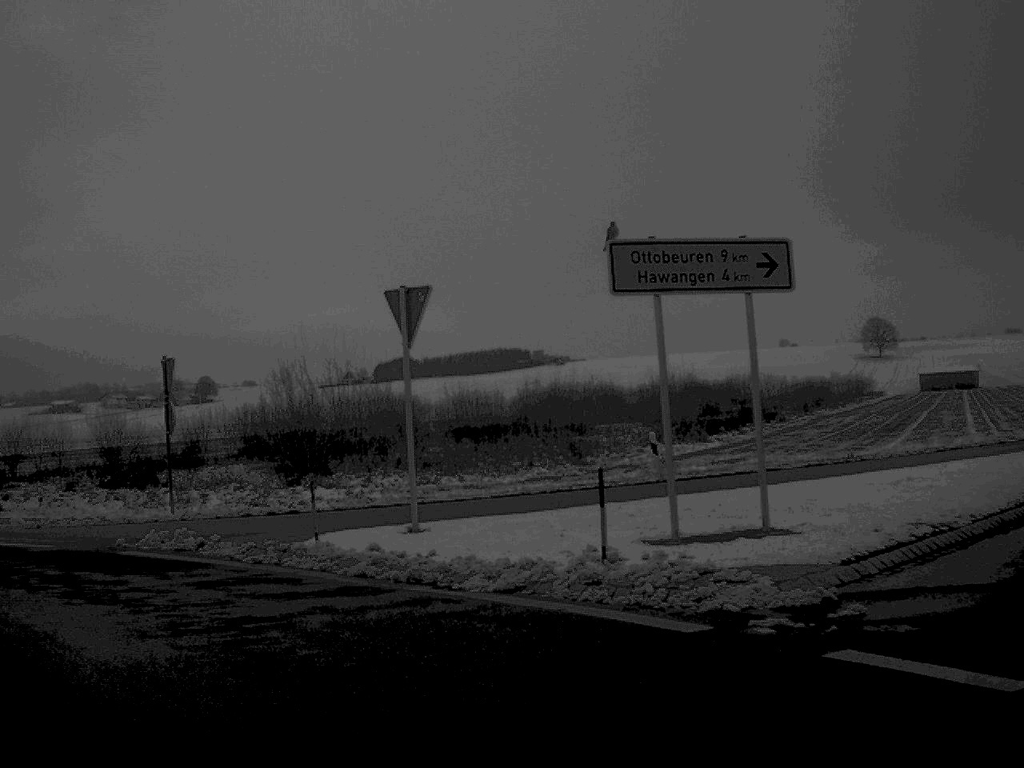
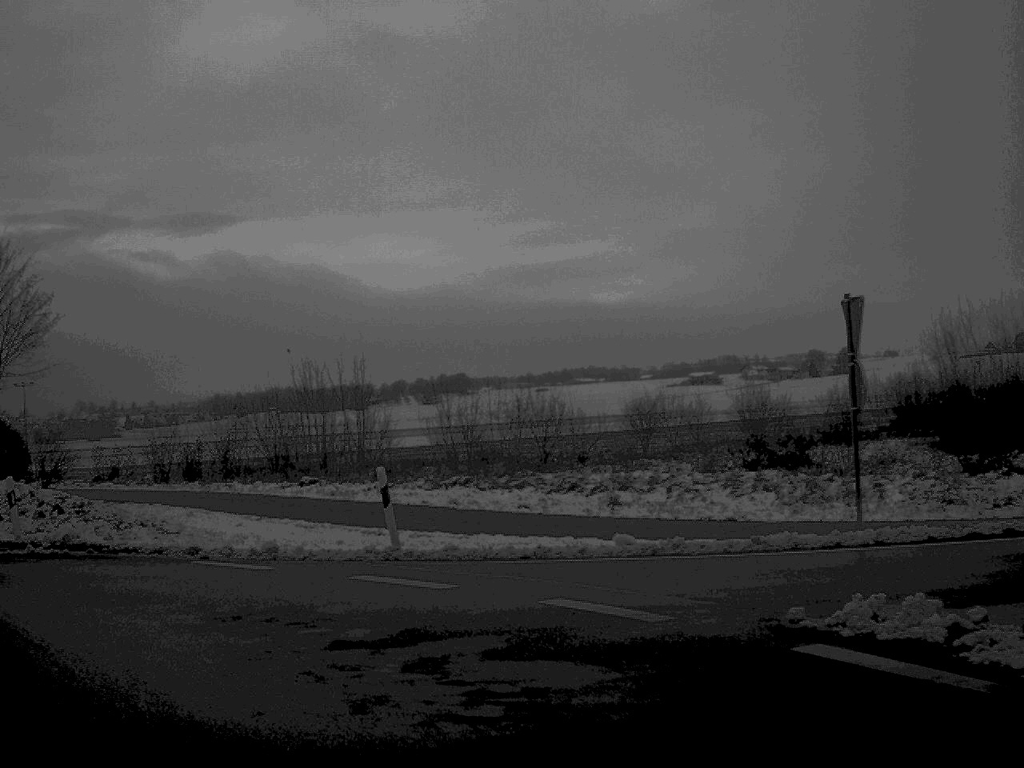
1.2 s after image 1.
(-1.9, +7.5) m; -29°
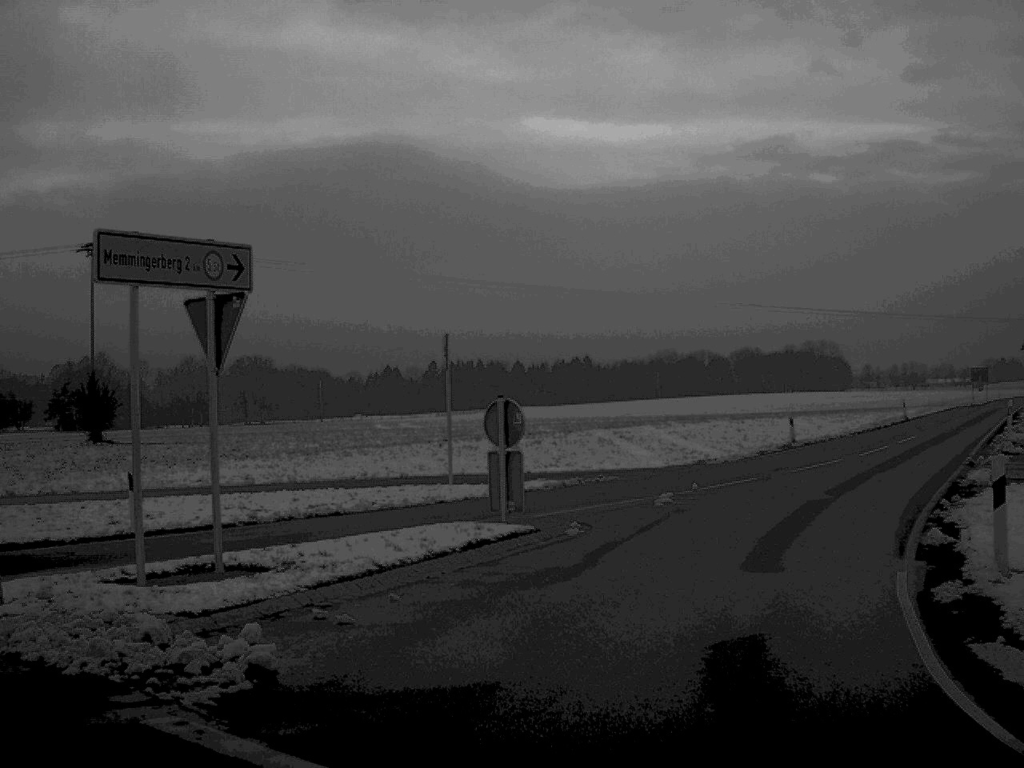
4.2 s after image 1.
(-12.6, +16.9) m; -55°
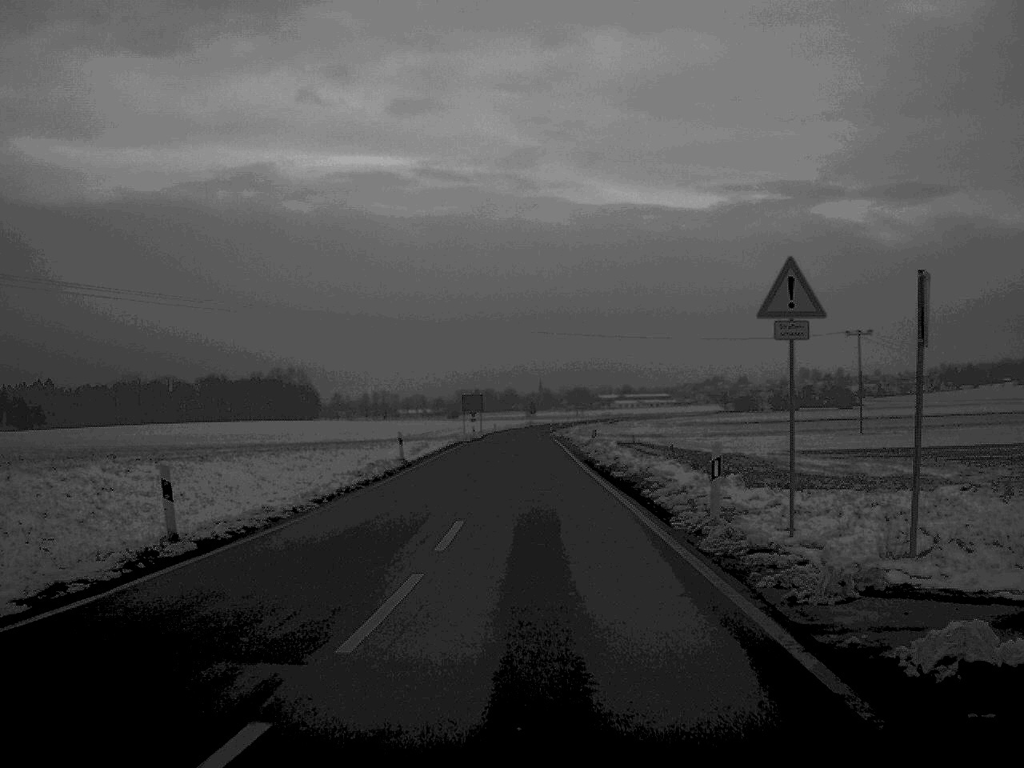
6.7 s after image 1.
(+5.3, +22.8) m; +24°
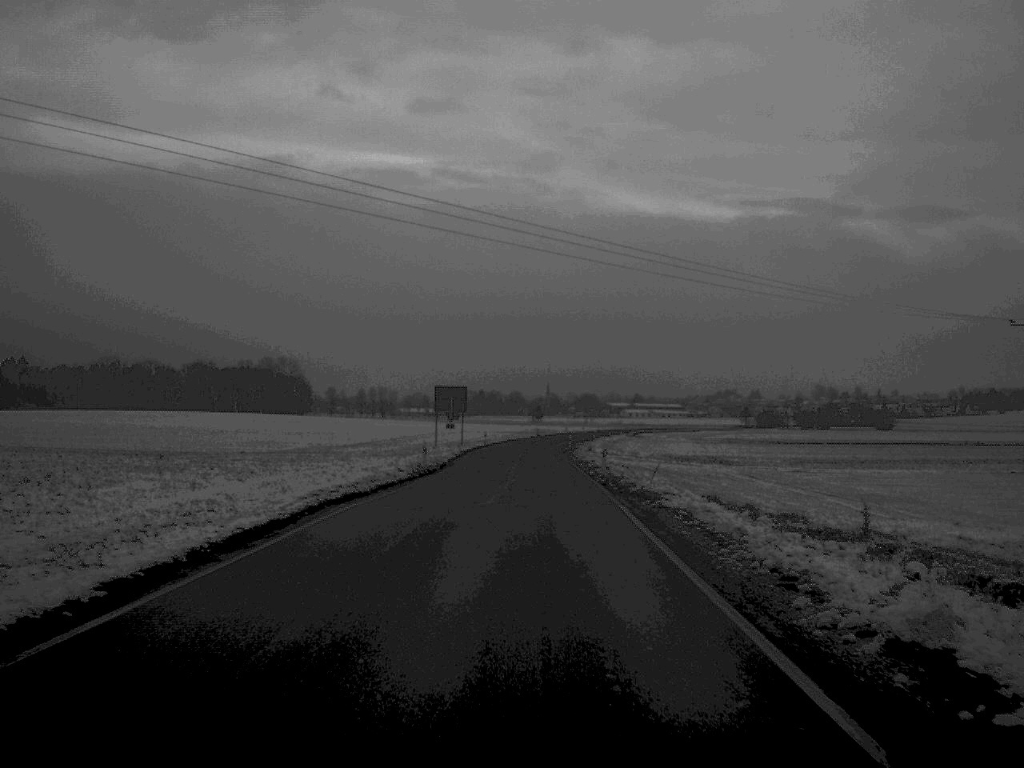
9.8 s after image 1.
(-0.1, +48.3) m; 0°
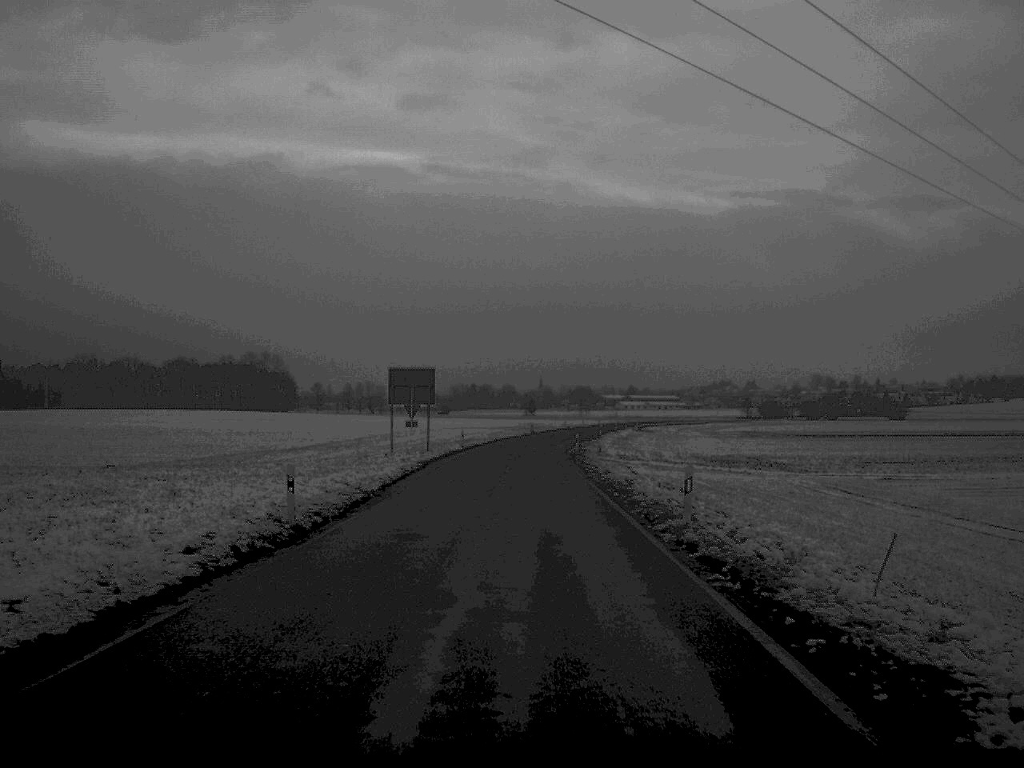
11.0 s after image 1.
(+0.1, +24.5) m; 0°
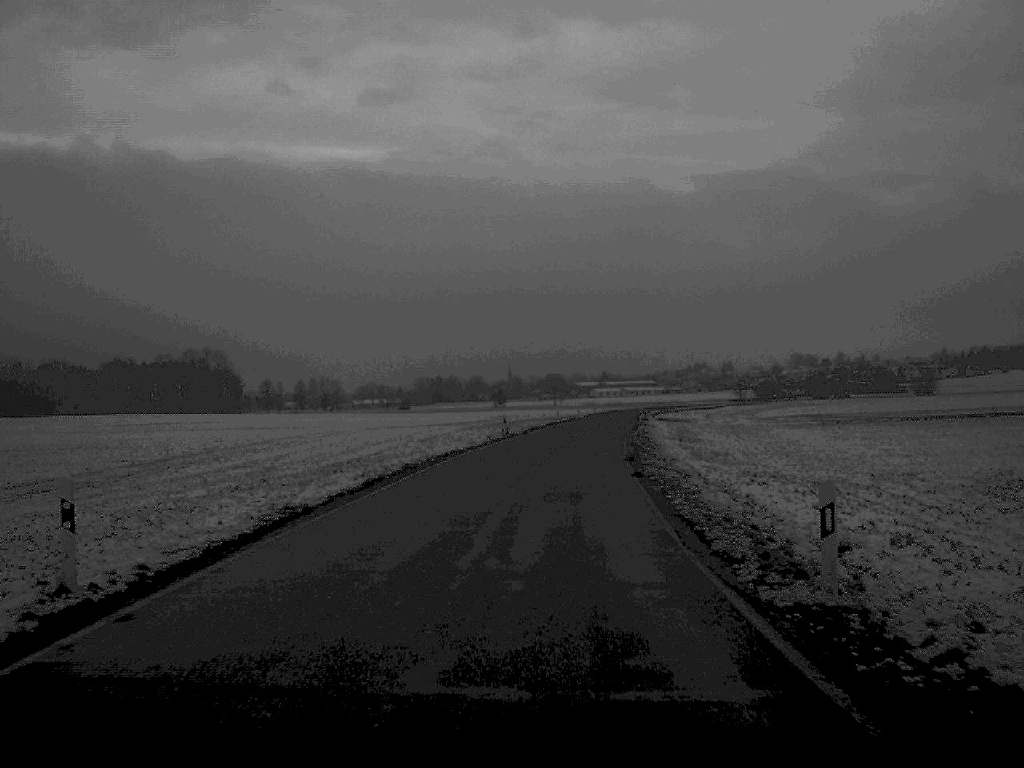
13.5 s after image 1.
(+0.1, +59.6) m; +1°
